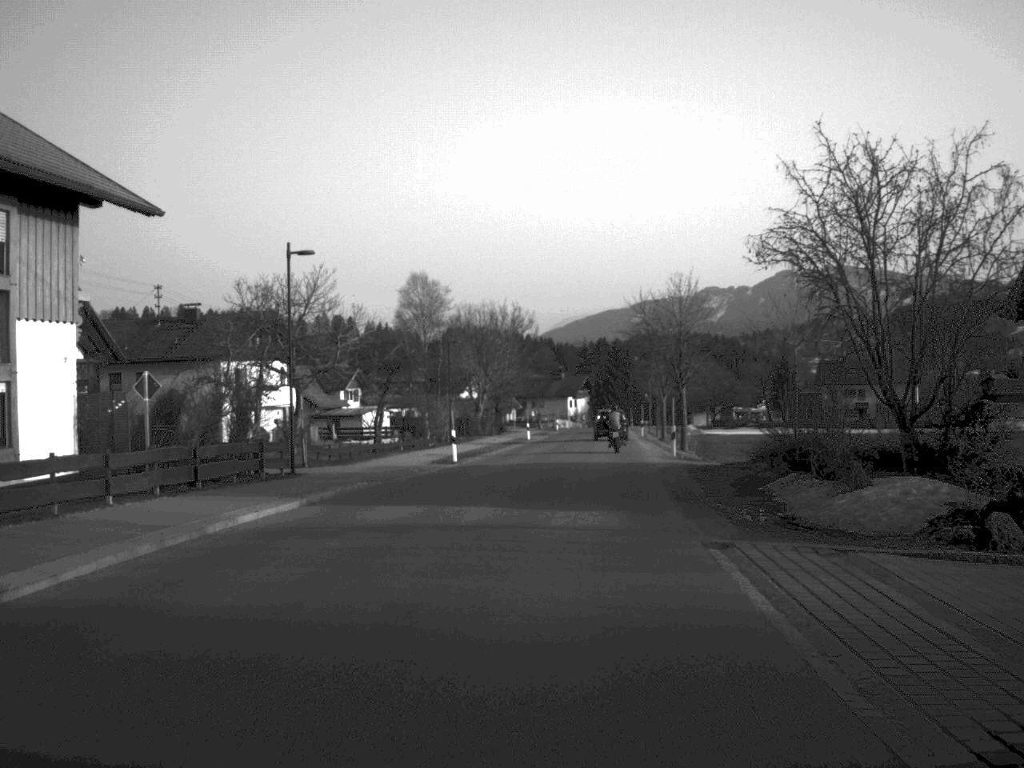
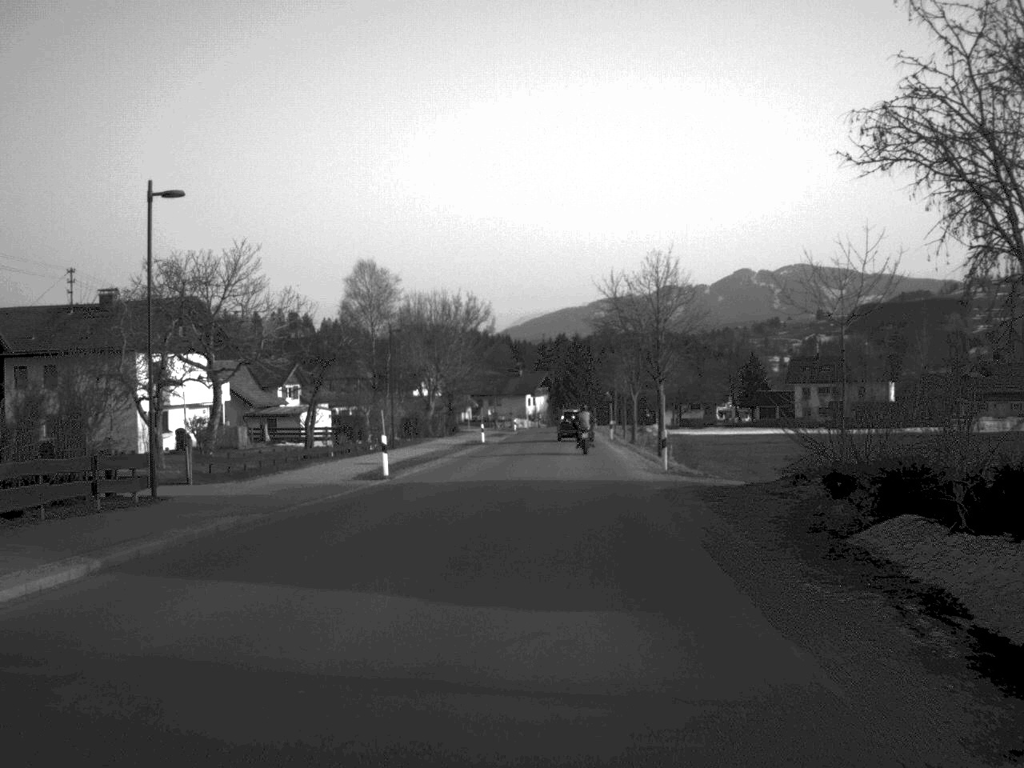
(+0.2, +9.1) m; +2°
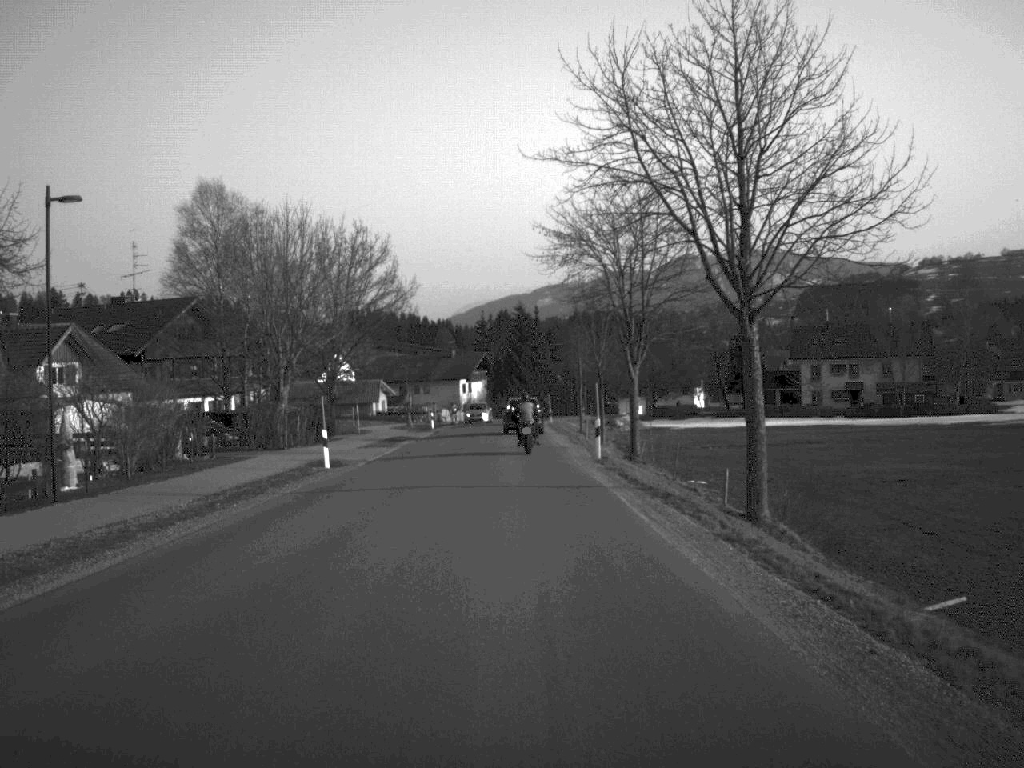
(+1.3, +37.6) m; +2°
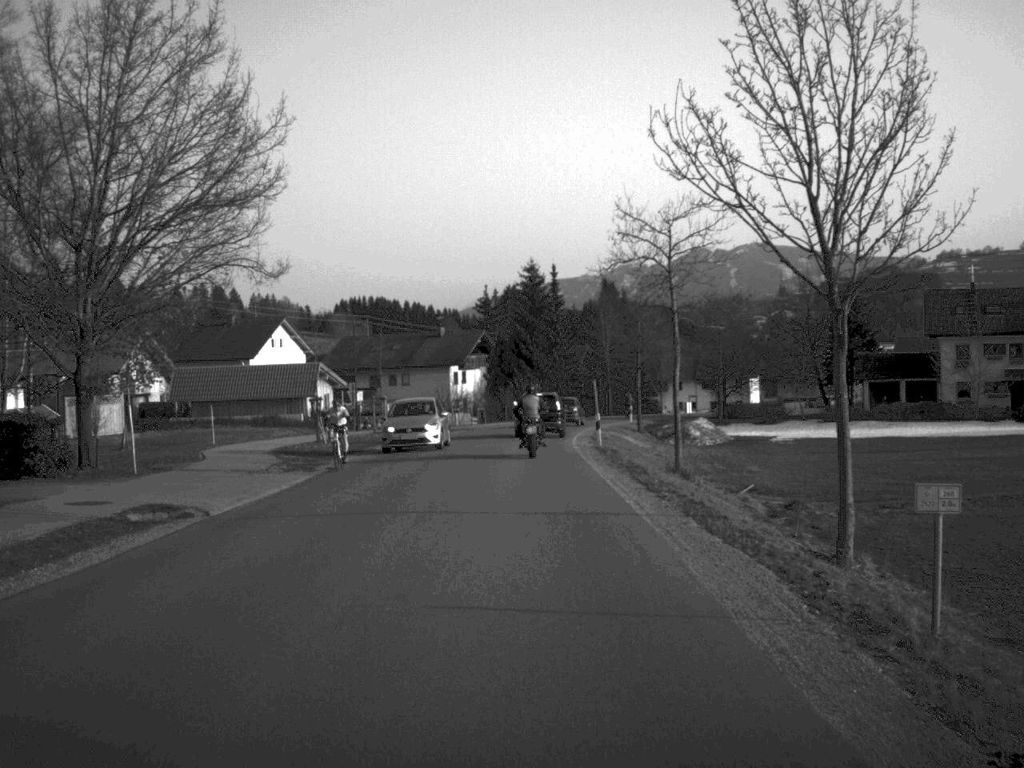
(-0.2, +43.0) m; 0°
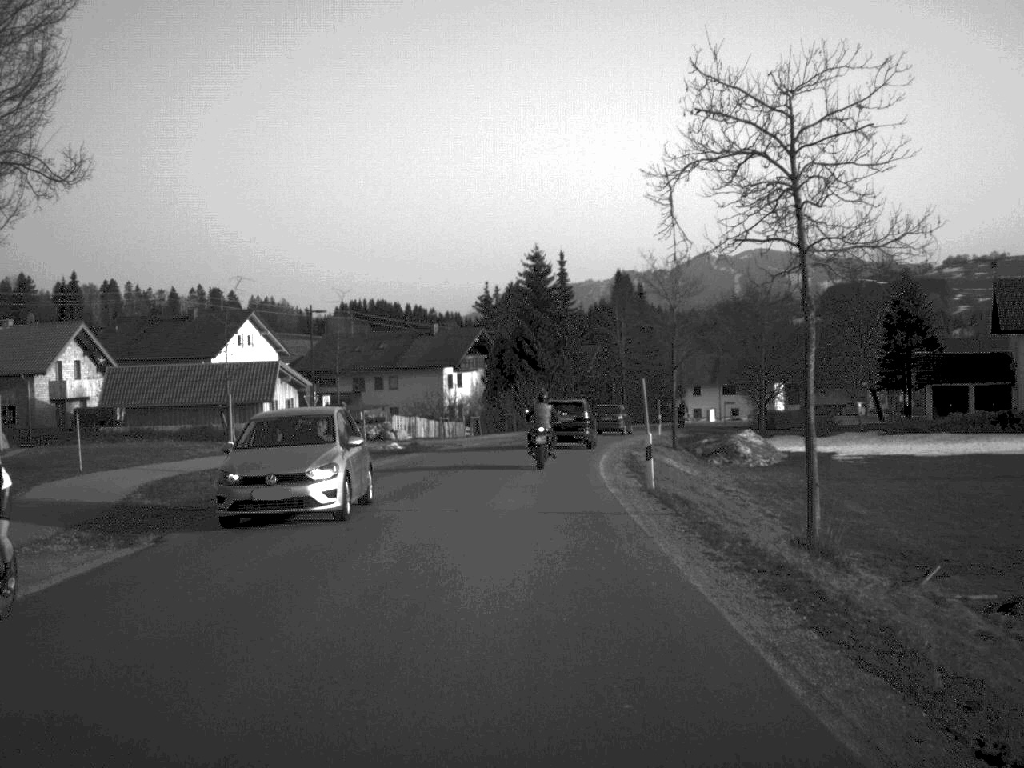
(0.0, +14.6) m; 0°
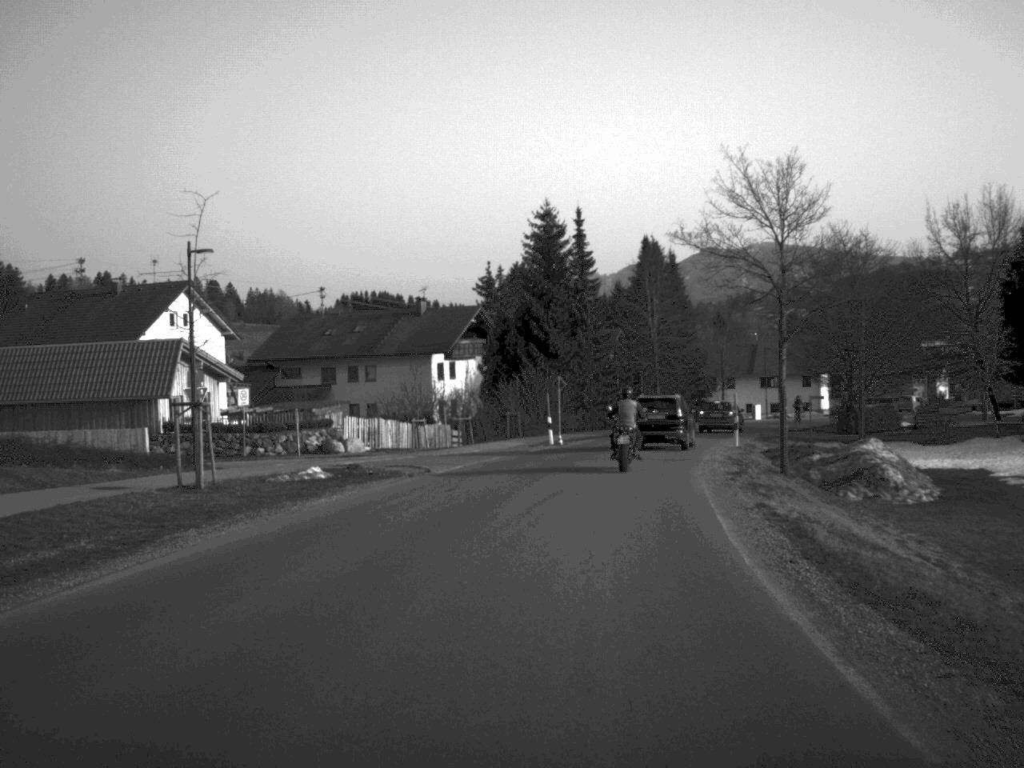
(-0.1, +20.8) m; 0°
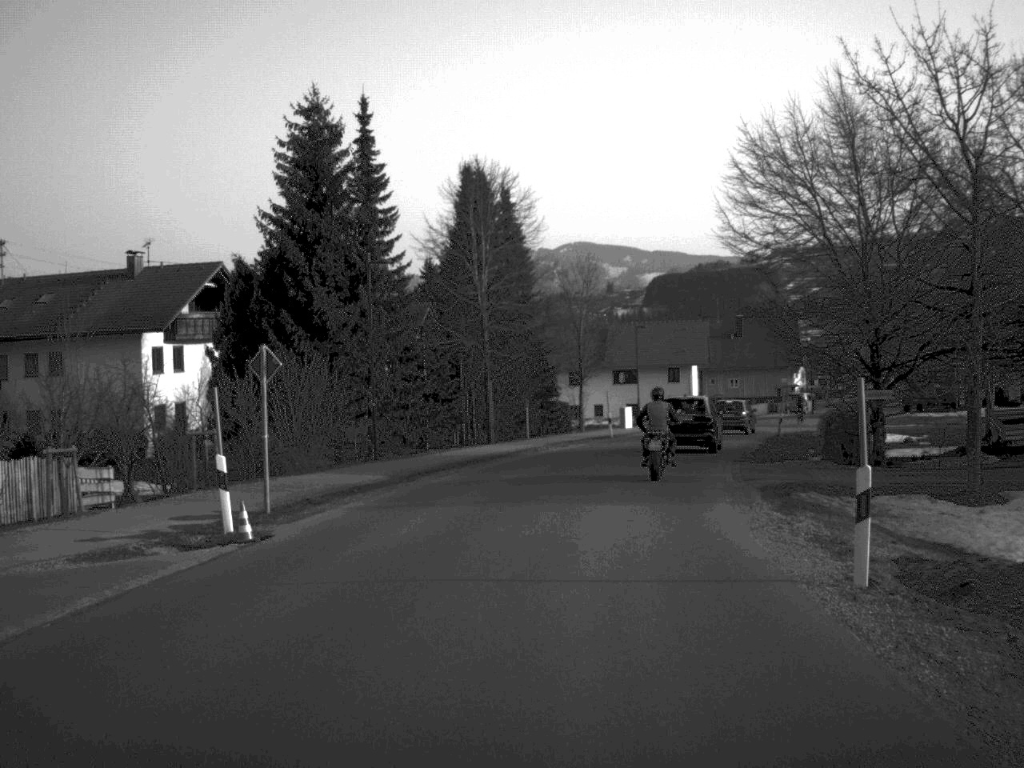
(+2.2, +30.6) m; +8°
